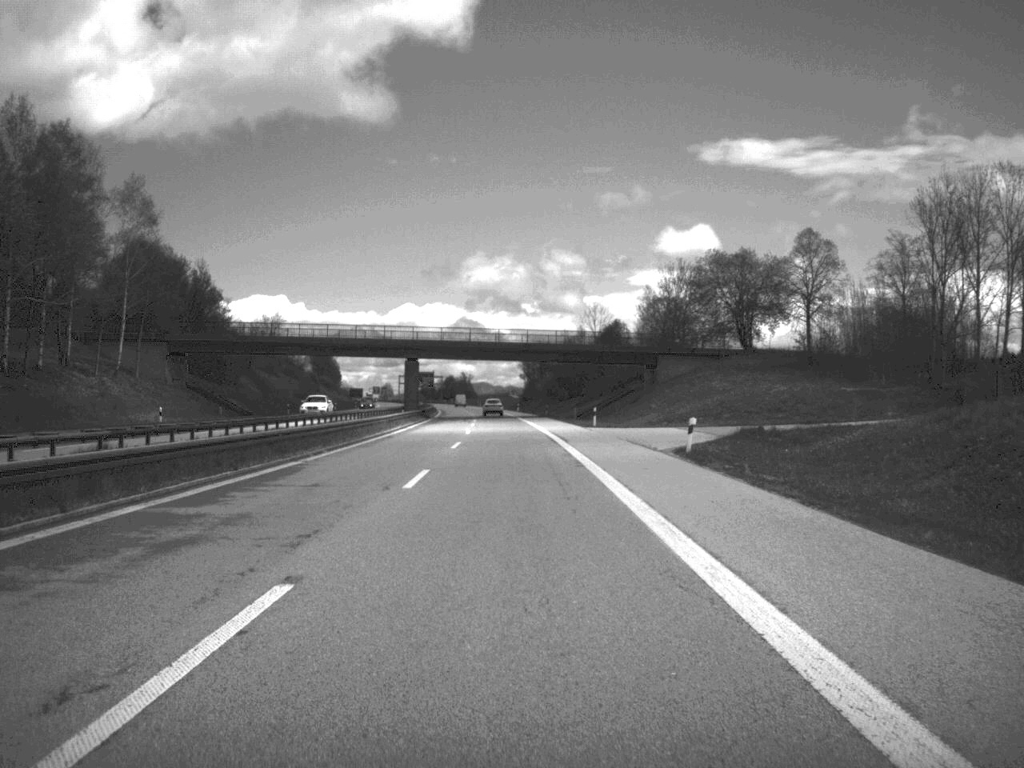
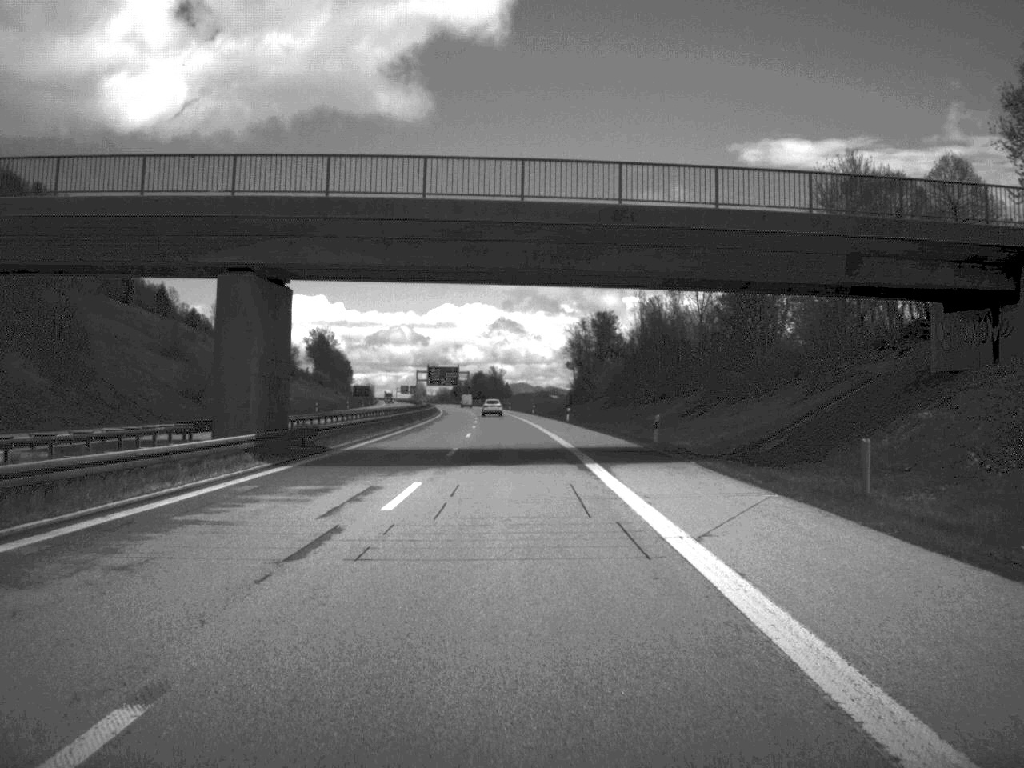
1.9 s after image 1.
(-1.2, +75.3) m; -2°
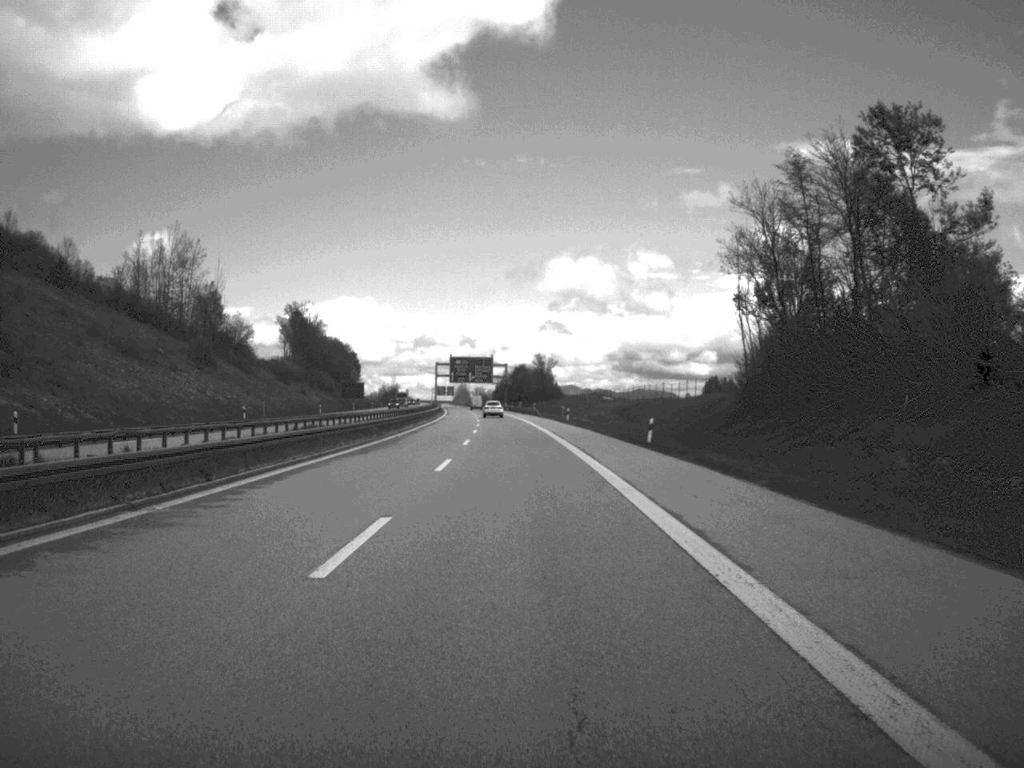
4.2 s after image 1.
(-2.0, +95.8) m; -2°
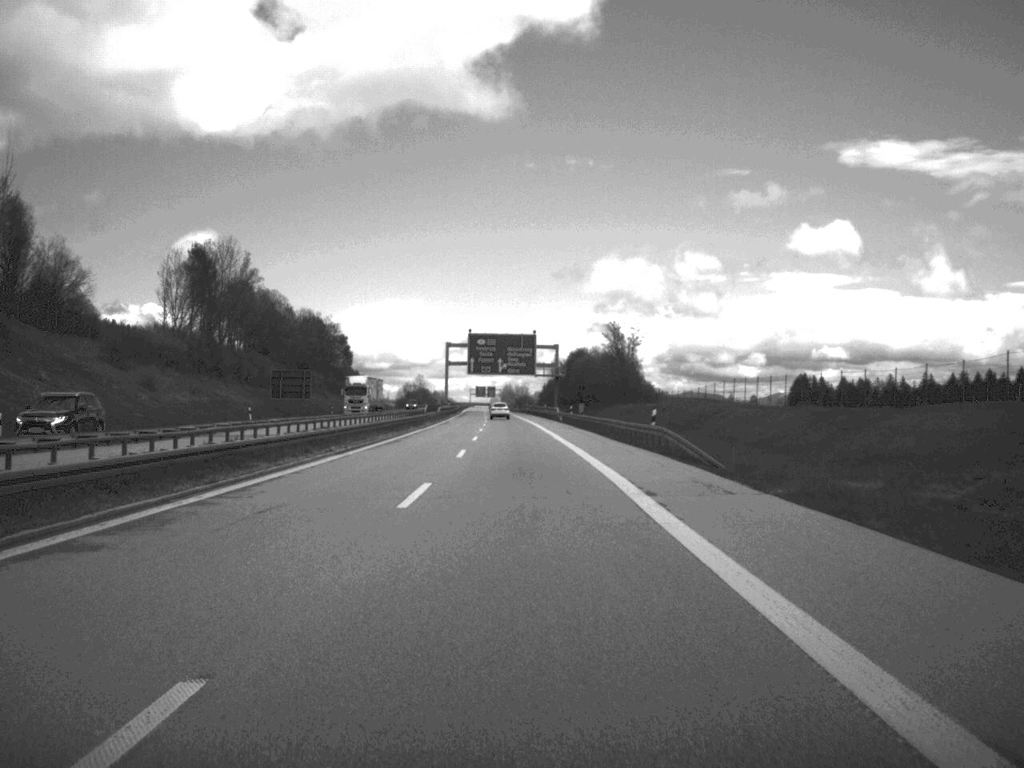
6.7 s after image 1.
(-2.0, +98.6) m; -2°
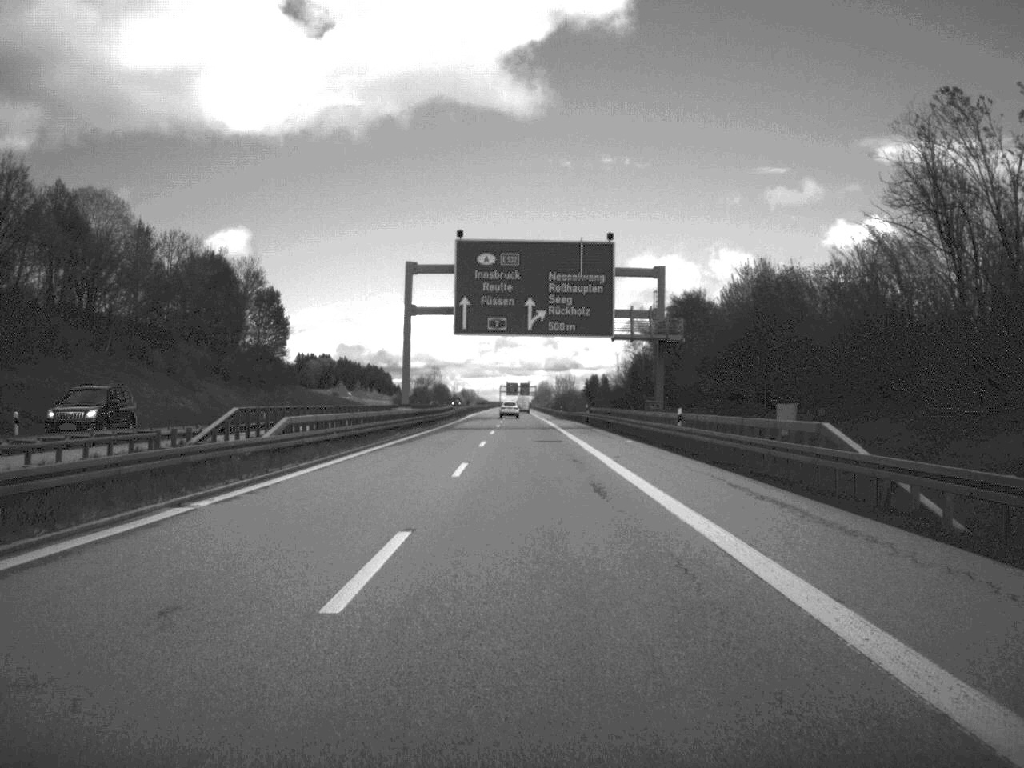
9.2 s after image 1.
(-1.7, +98.3) m; -2°
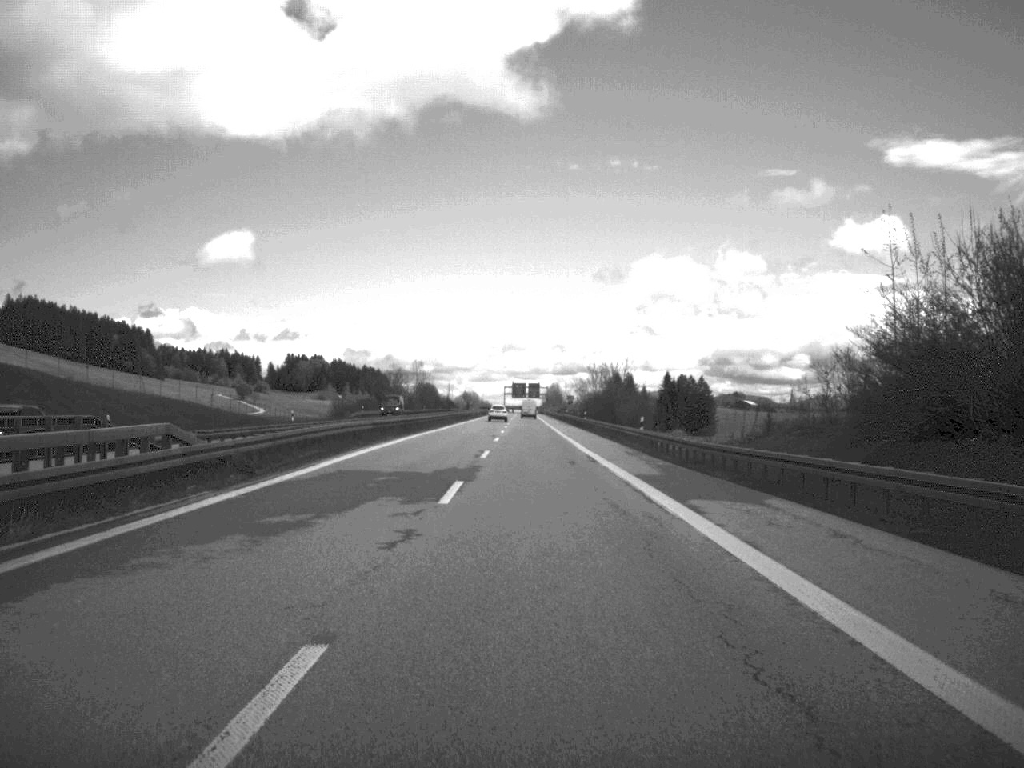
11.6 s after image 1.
(-0.5, +95.4) m; 0°
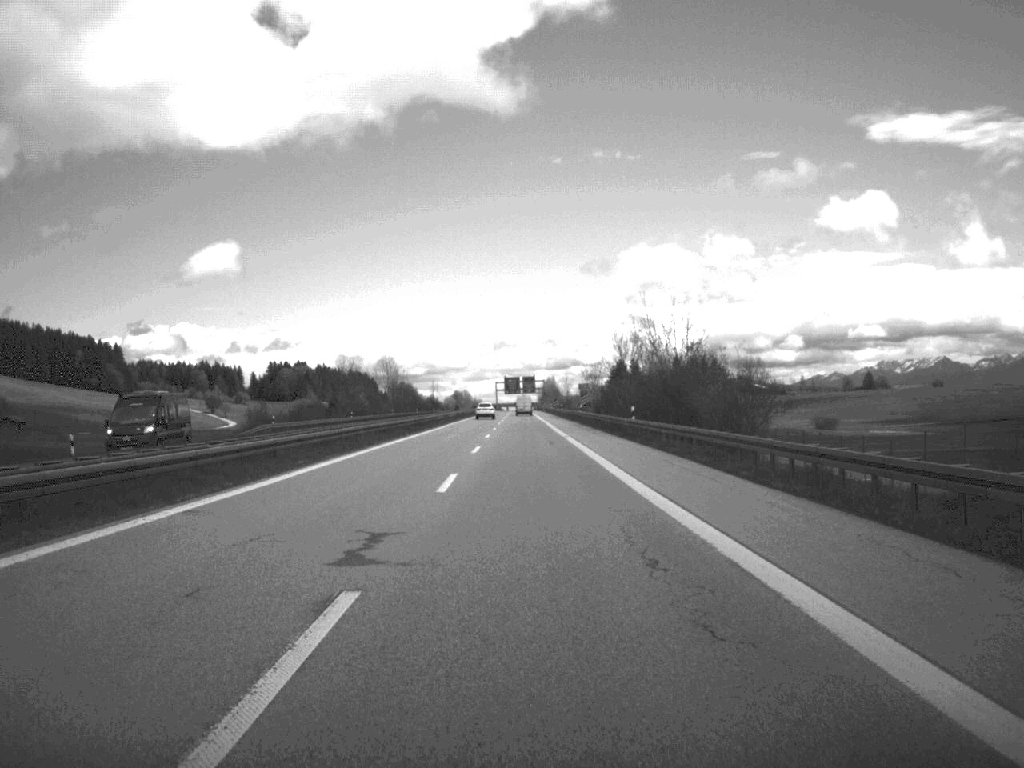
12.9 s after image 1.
(0.0, +51.2) m; 0°
